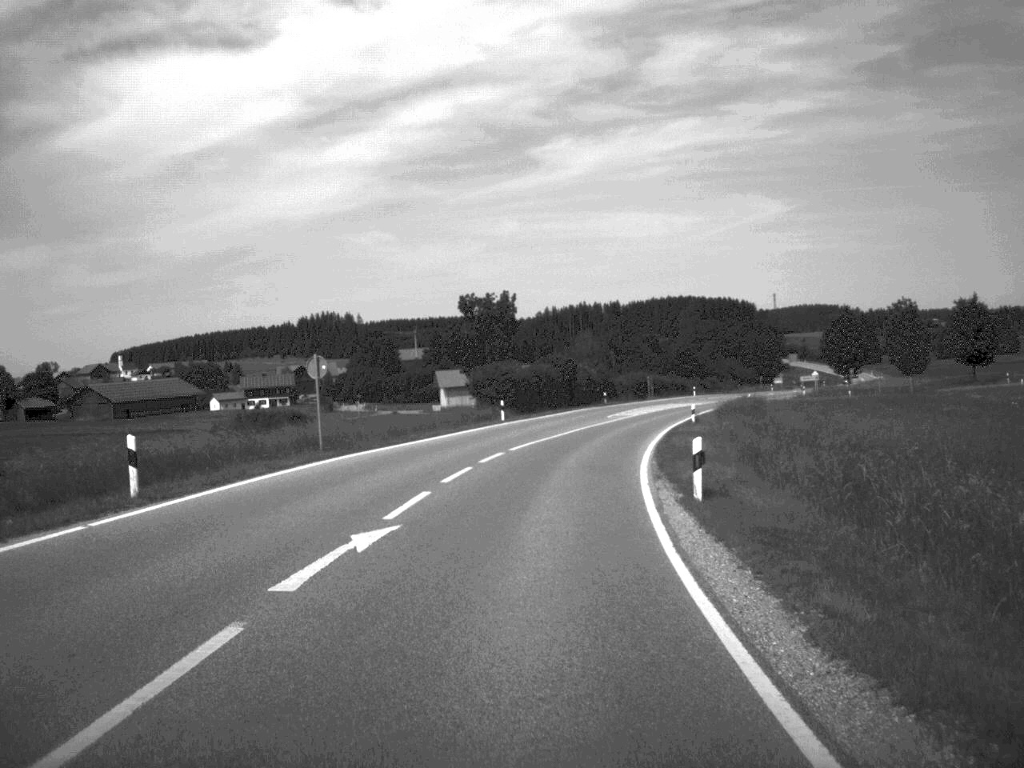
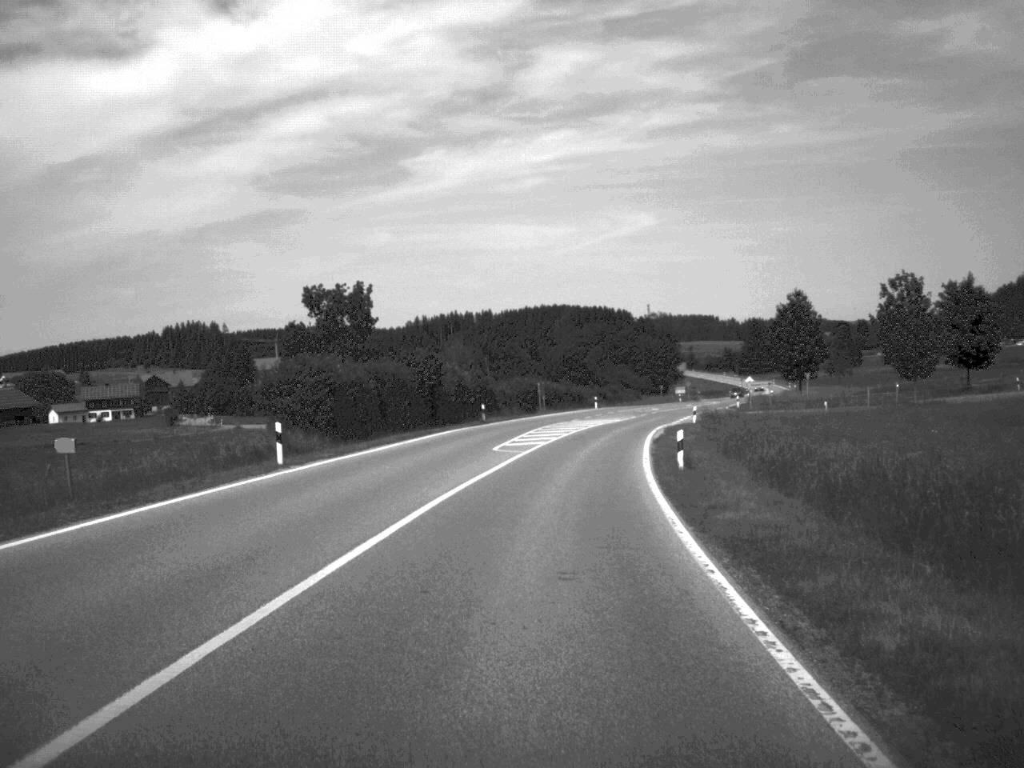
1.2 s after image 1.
(+1.5, +30.9) m; +6°
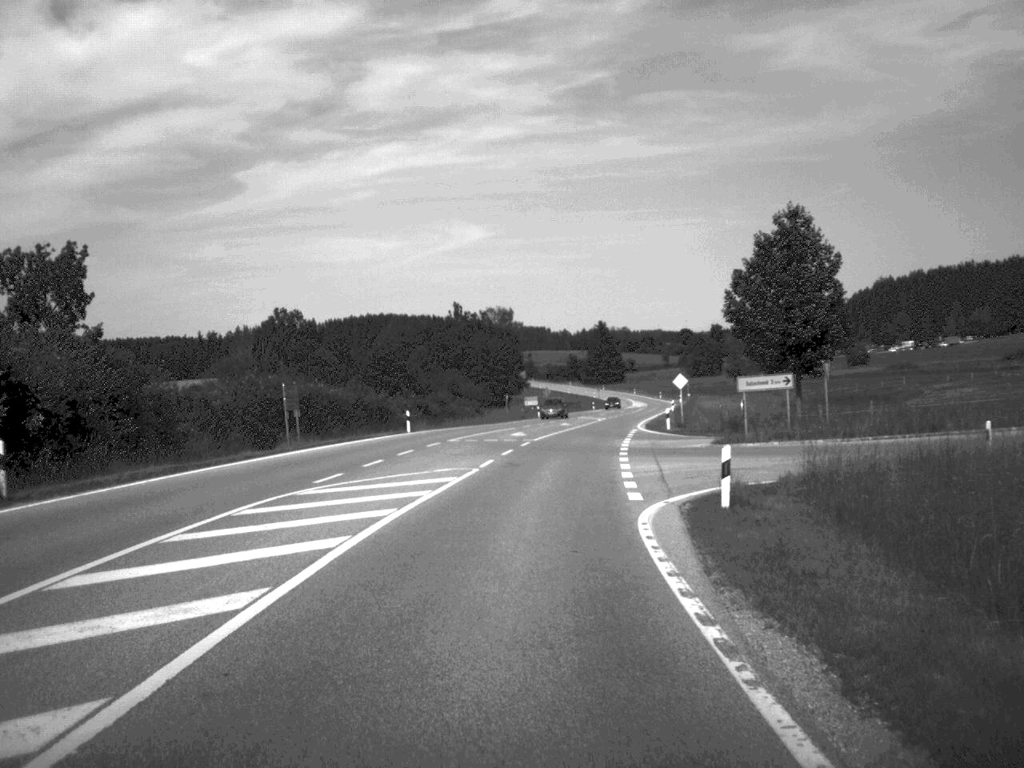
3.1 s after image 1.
(+3.3, +48.1) m; +8°
